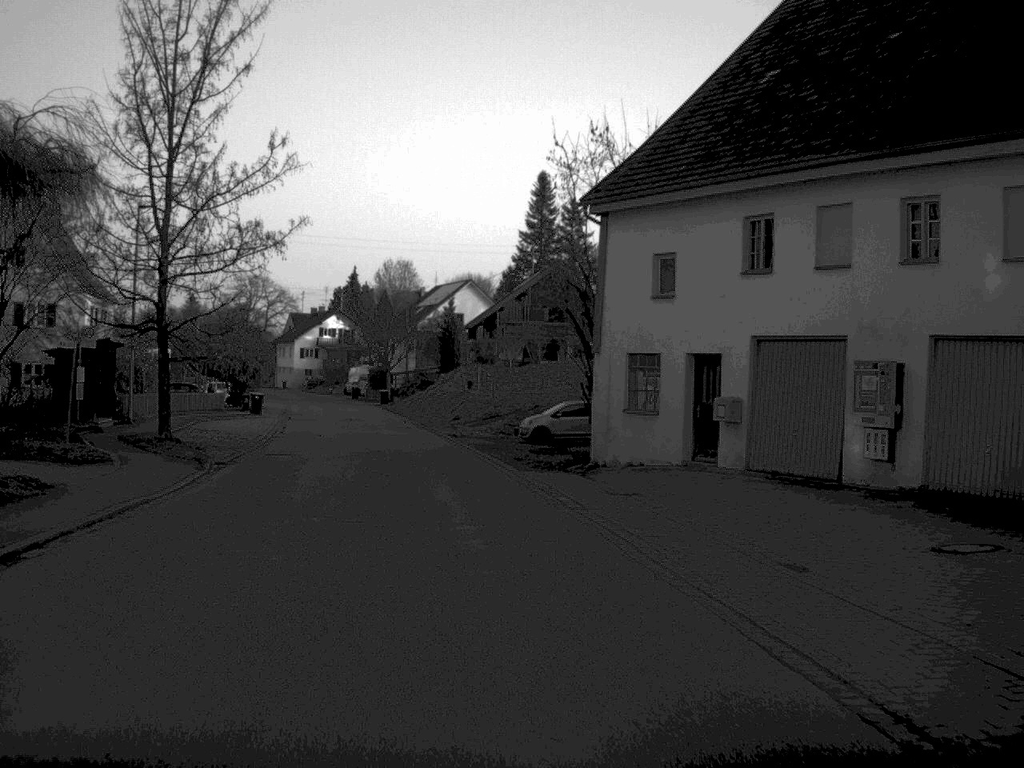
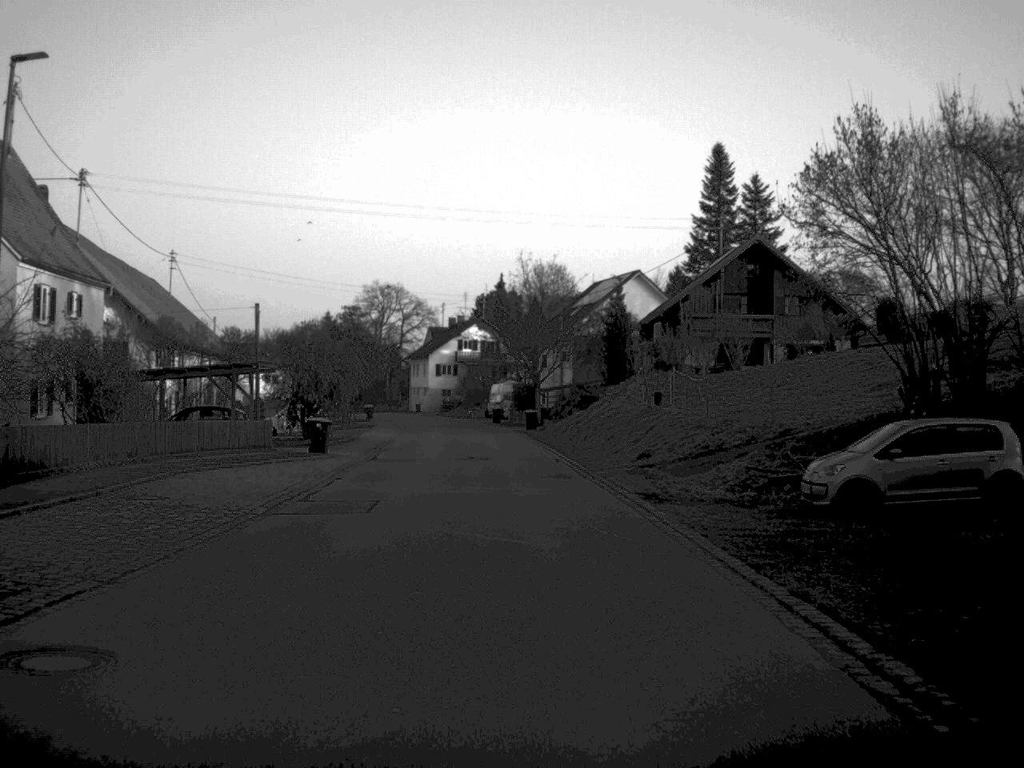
(-1.8, +23.5) m; -7°
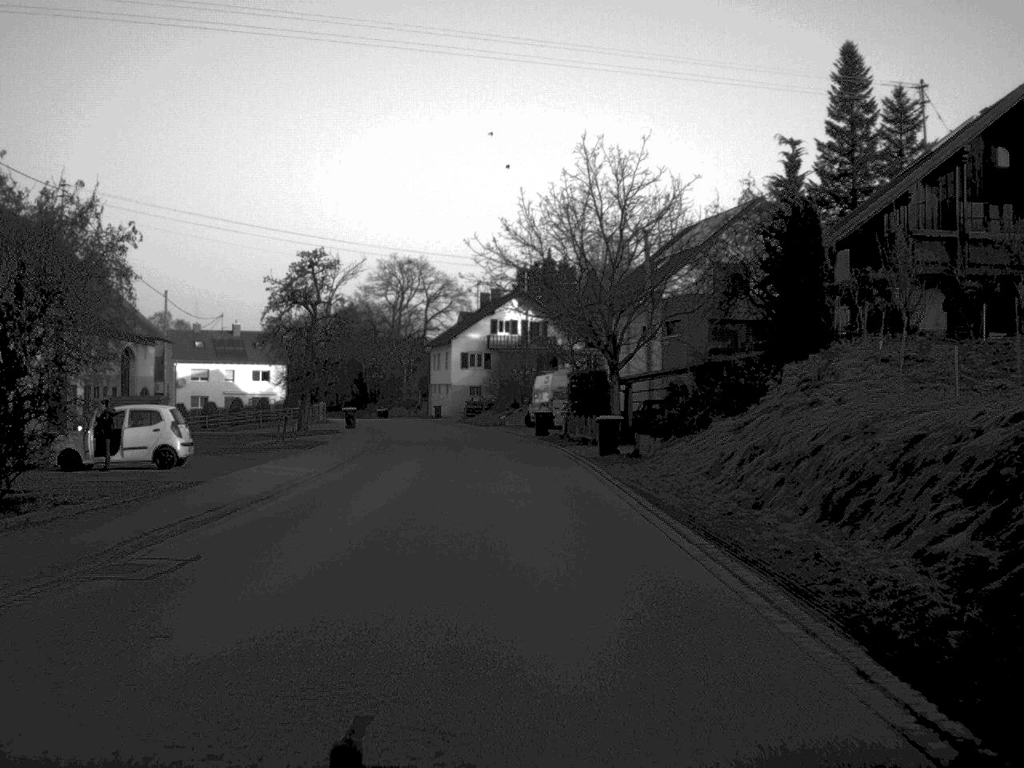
(-0.5, +33.7) m; -2°
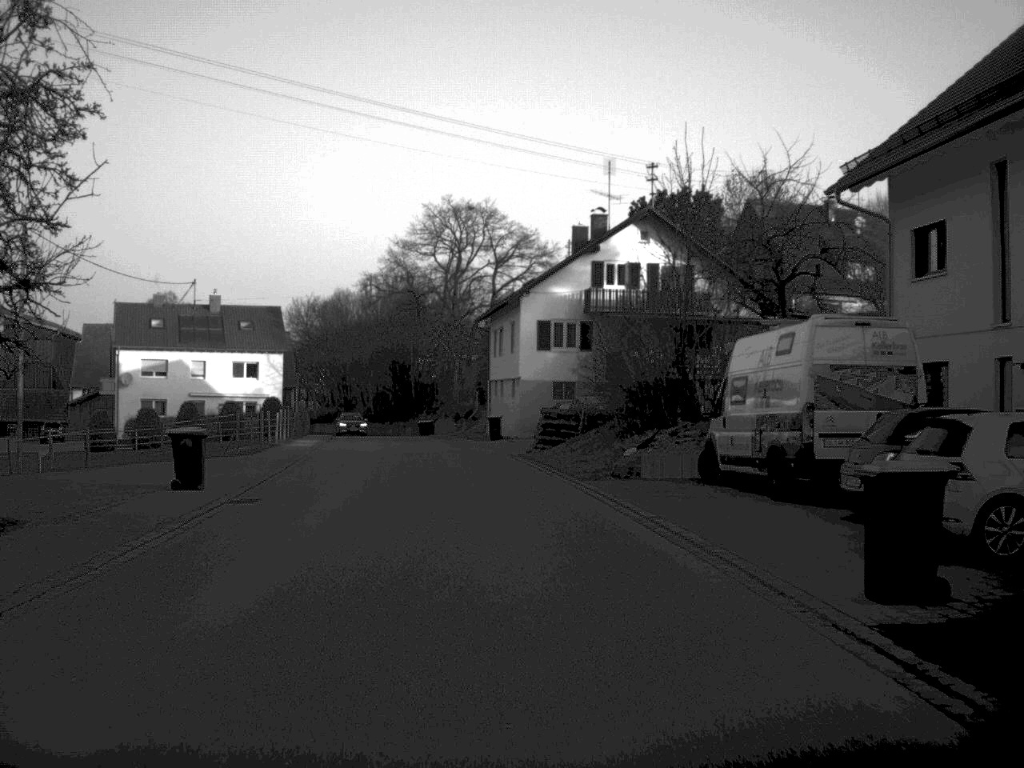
(-1.4, +43.6) m; -4°
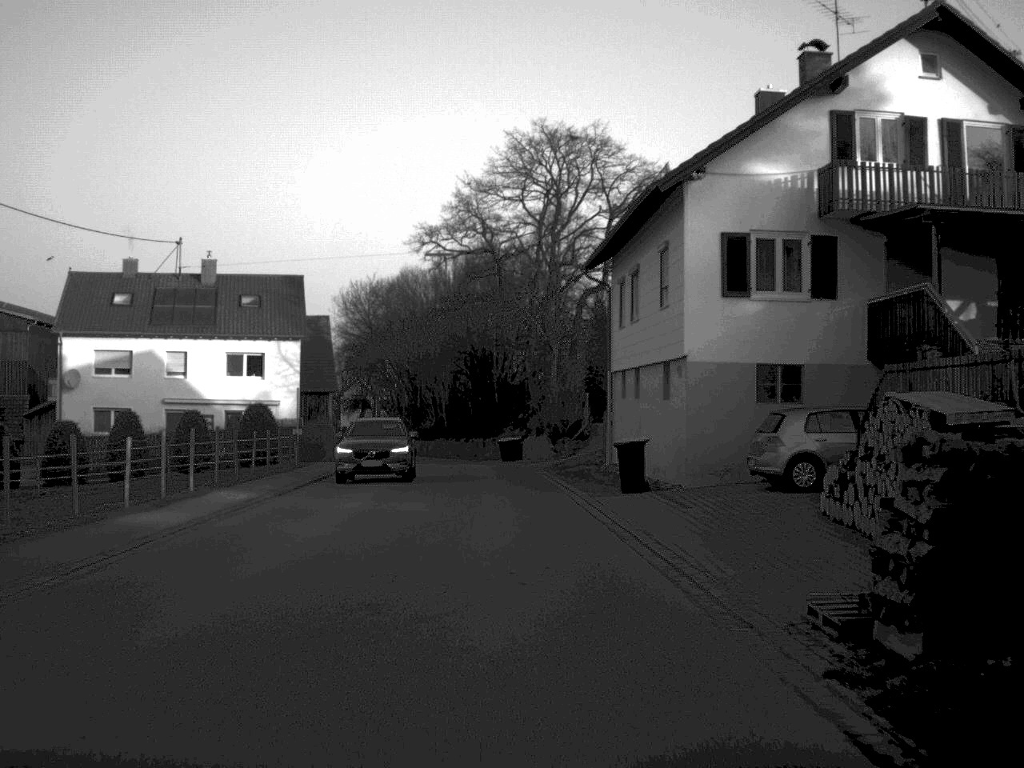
(-1.2, +28.5) m; -5°
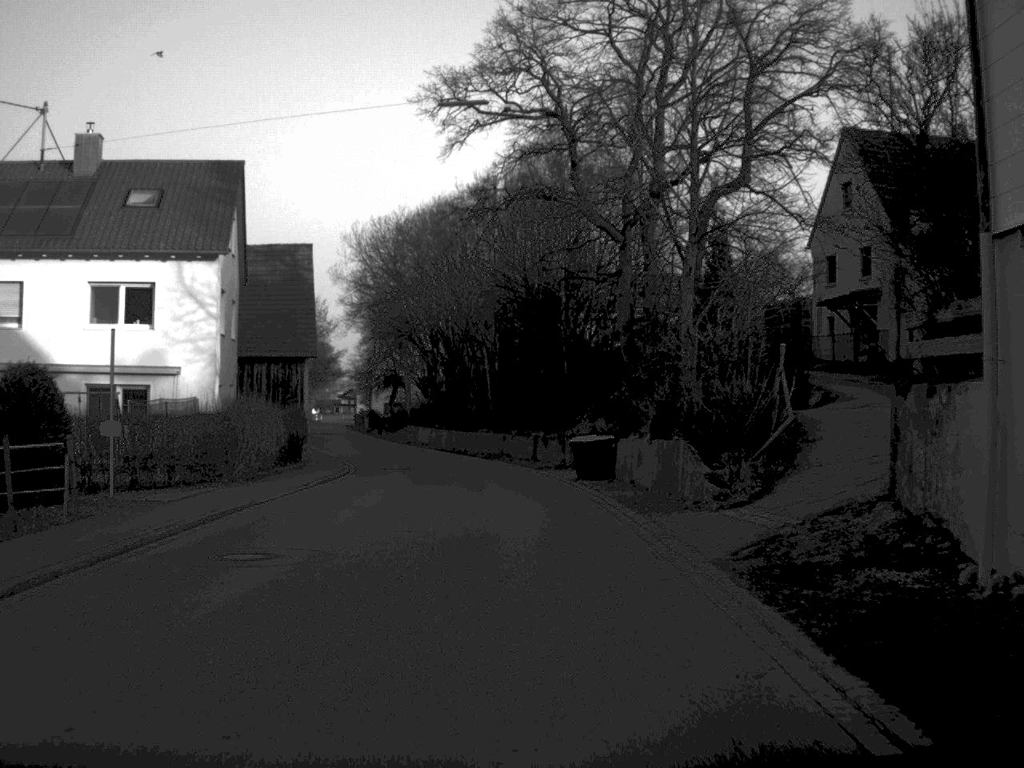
(-0.7, +27.0) m; -3°
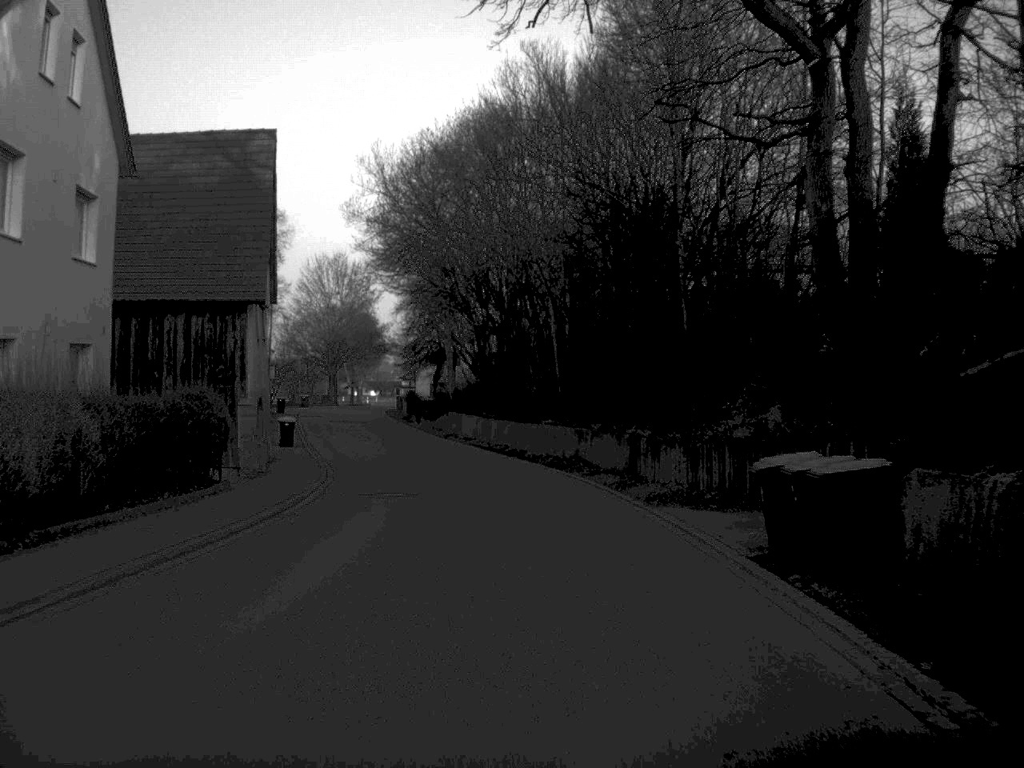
(-0.5, +19.6) m; -3°
